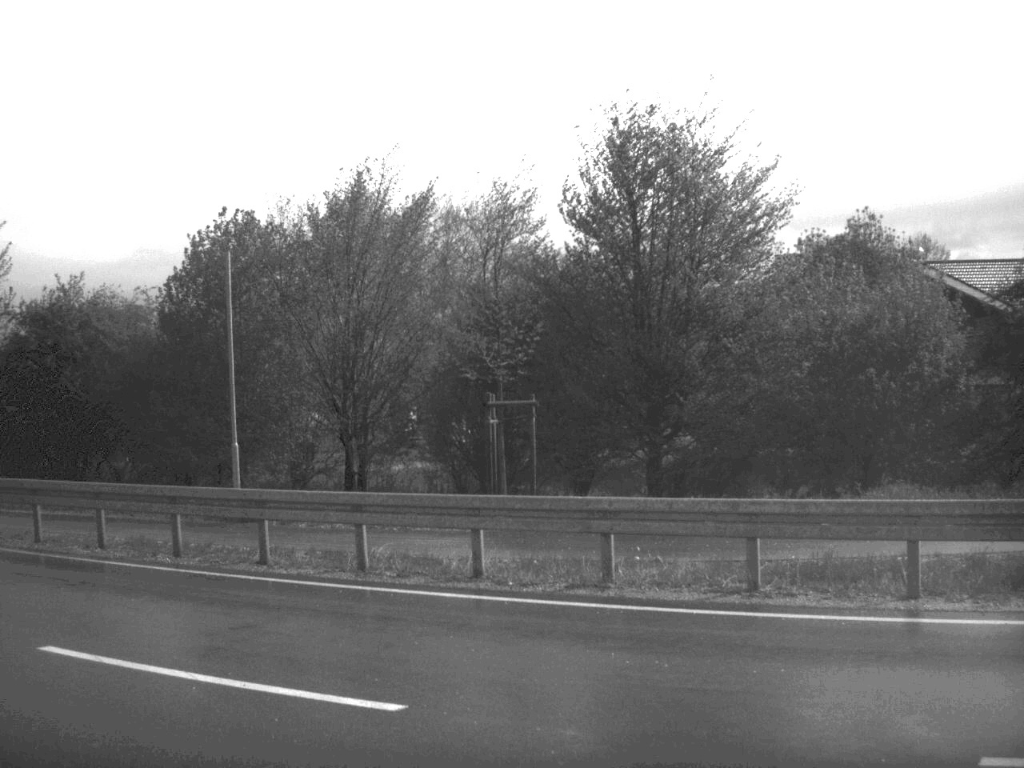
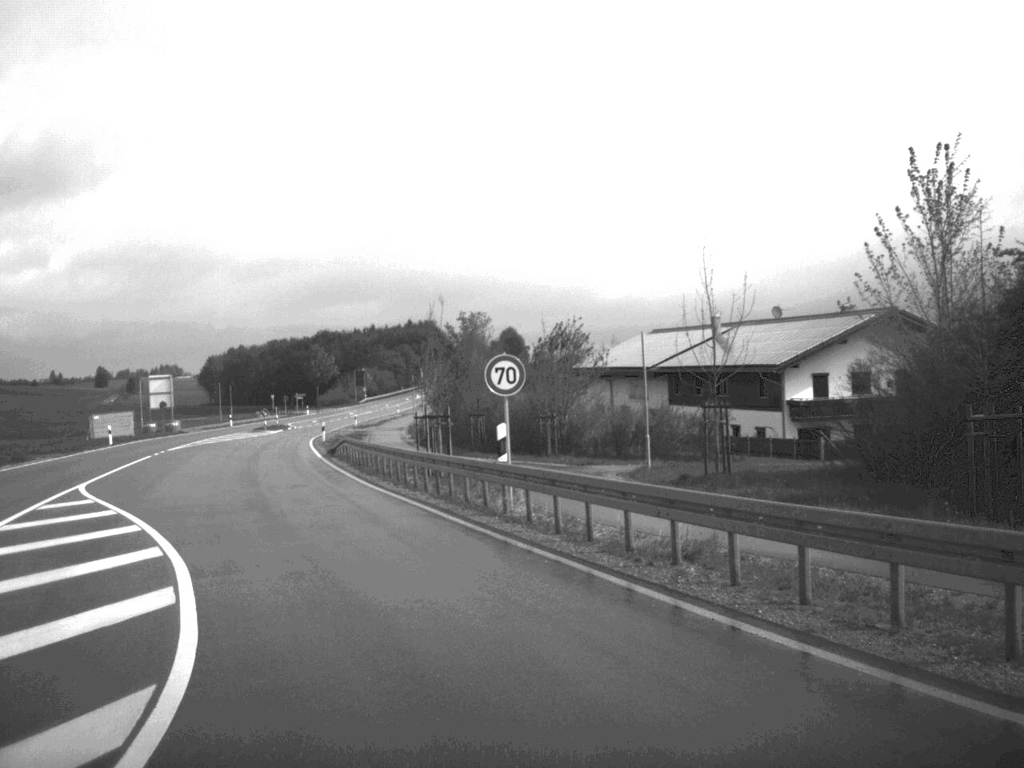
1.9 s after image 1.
(-4.7, +9.7) m; -41°
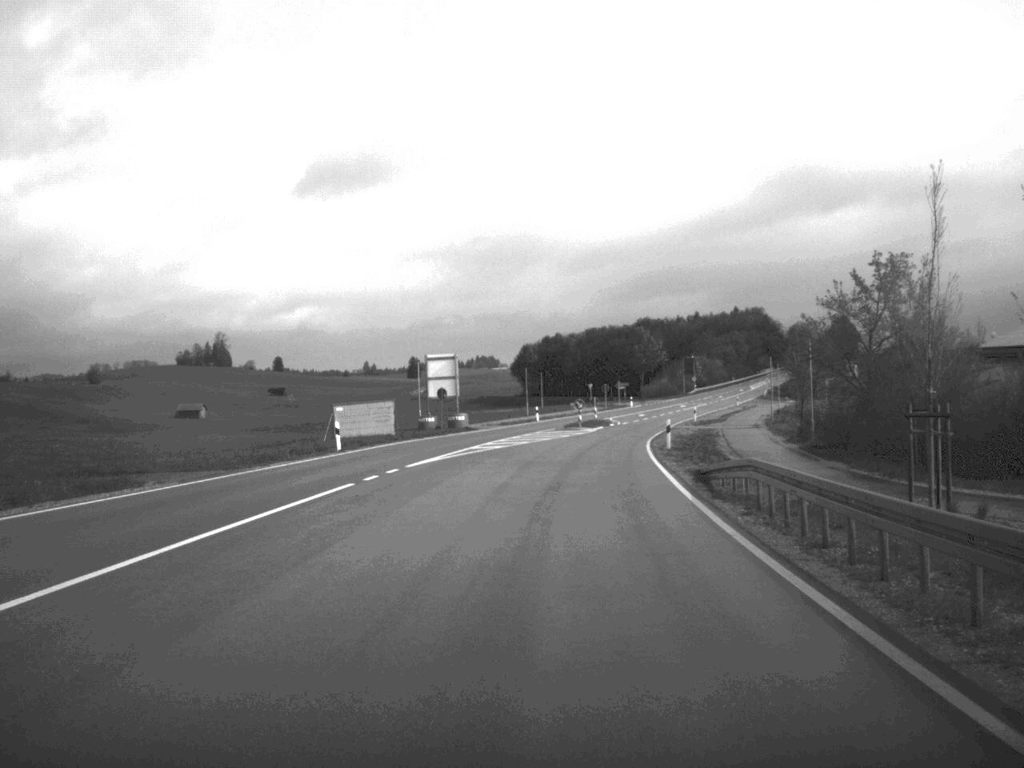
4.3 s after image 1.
(-4.3, +23.7) m; -14°
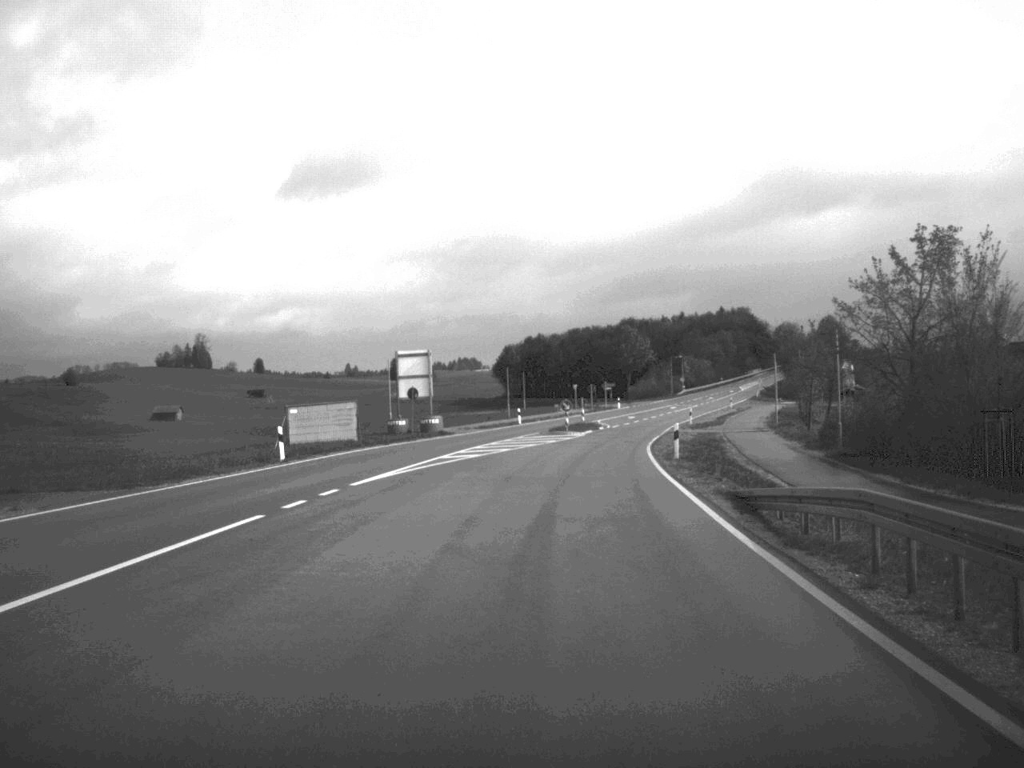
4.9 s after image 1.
(0.0, +7.4) m; +1°
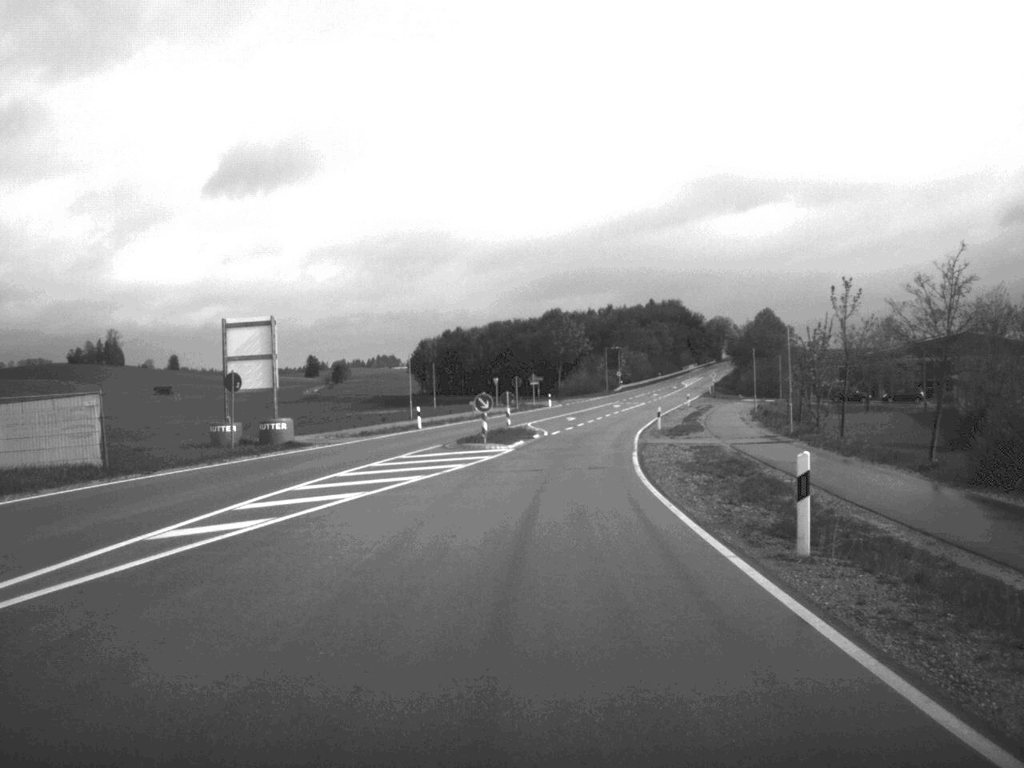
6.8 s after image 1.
(+0.7, +24.5) m; +3°
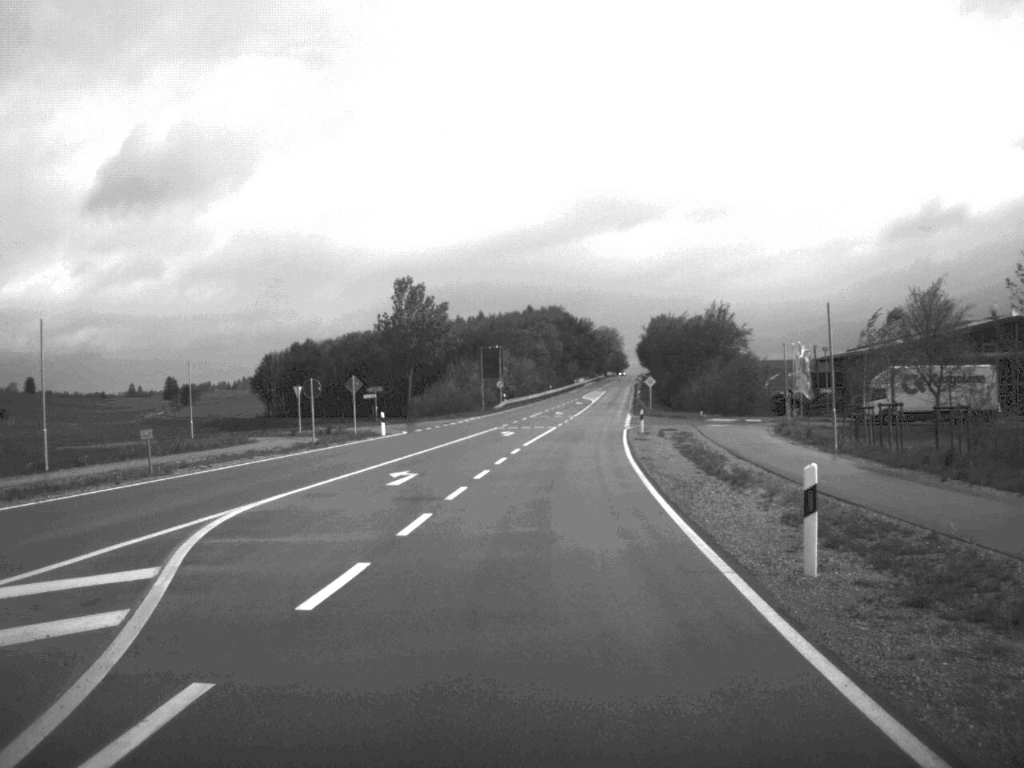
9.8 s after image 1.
(+2.3, +49.4) m; +6°
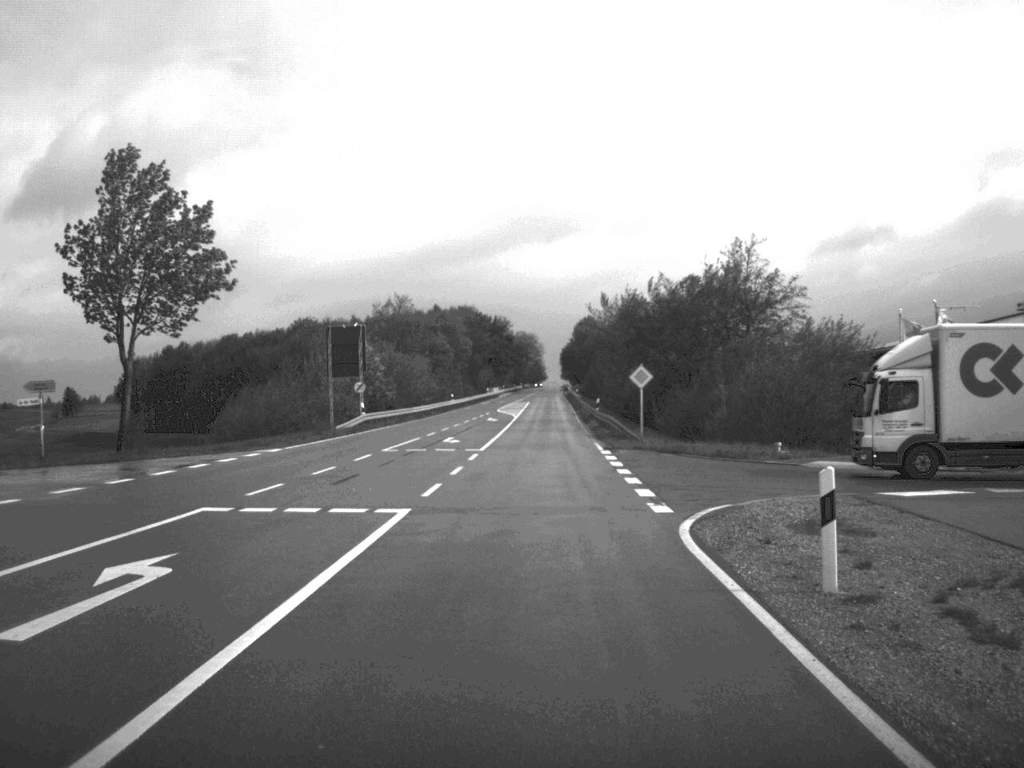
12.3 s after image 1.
(+1.8, +46.3) m; +4°
